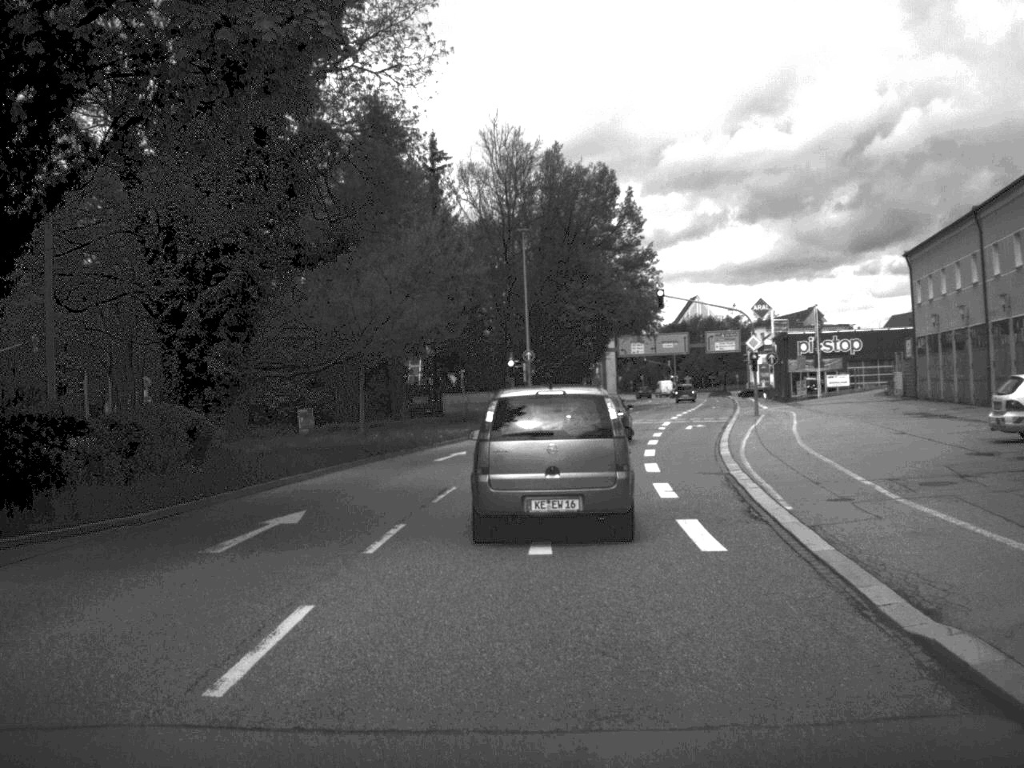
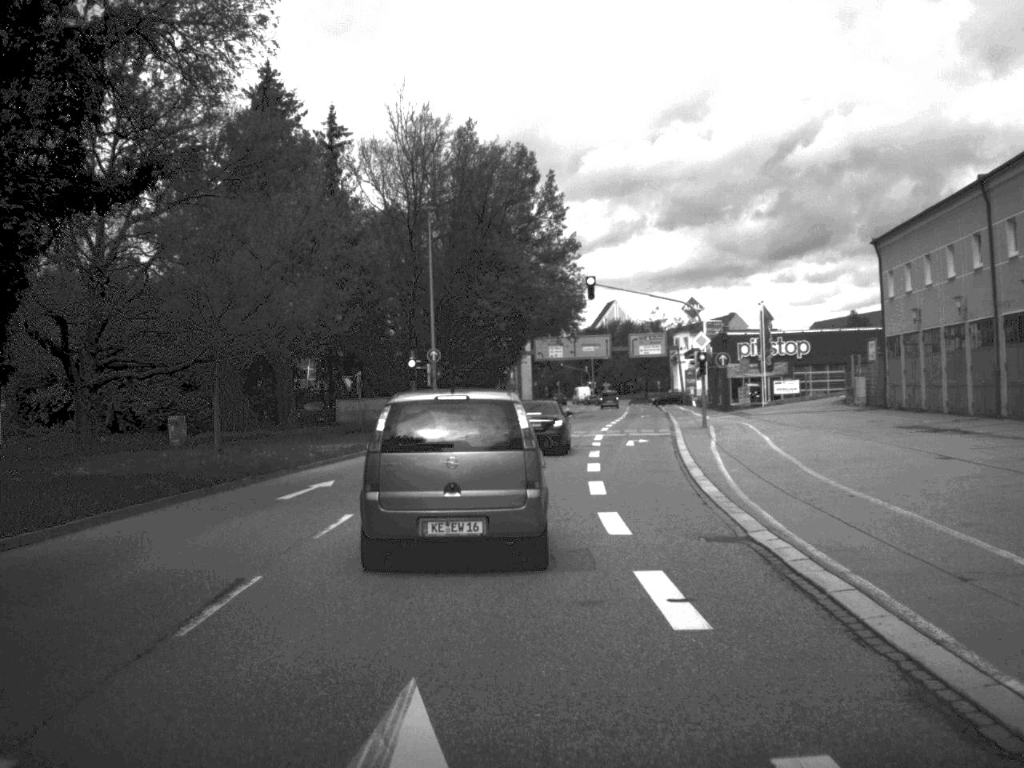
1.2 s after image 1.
(+0.3, +9.9) m; +4°
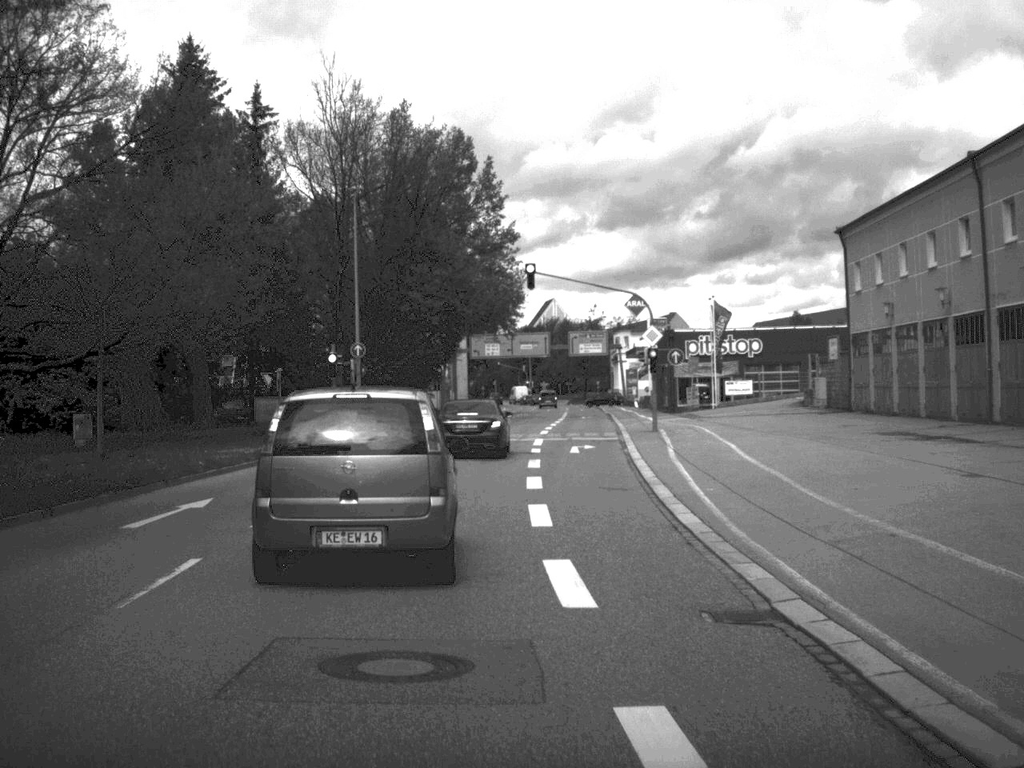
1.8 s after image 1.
(+0.1, +4.9) m; +3°
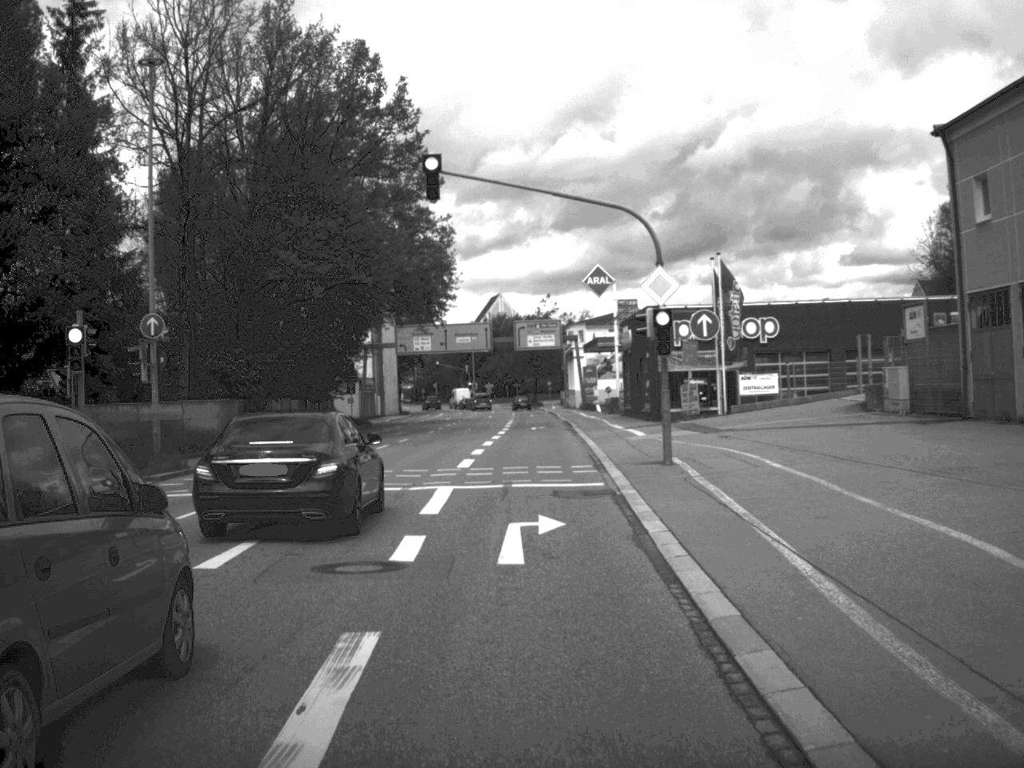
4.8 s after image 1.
(+0.8, +21.6) m; +2°
